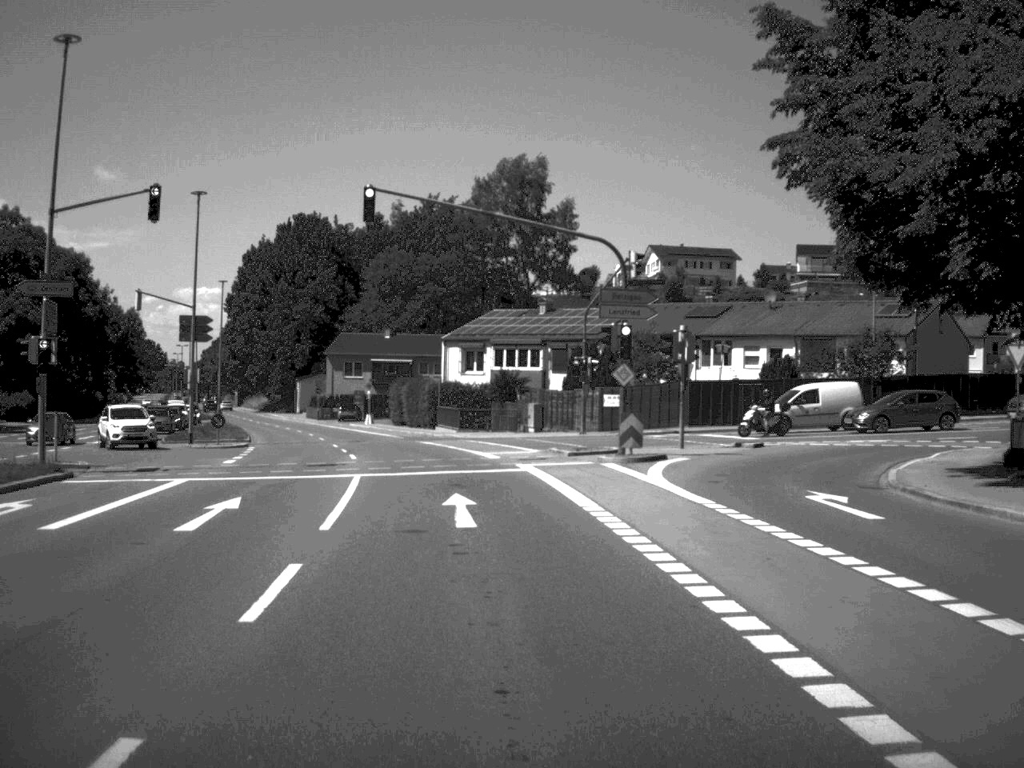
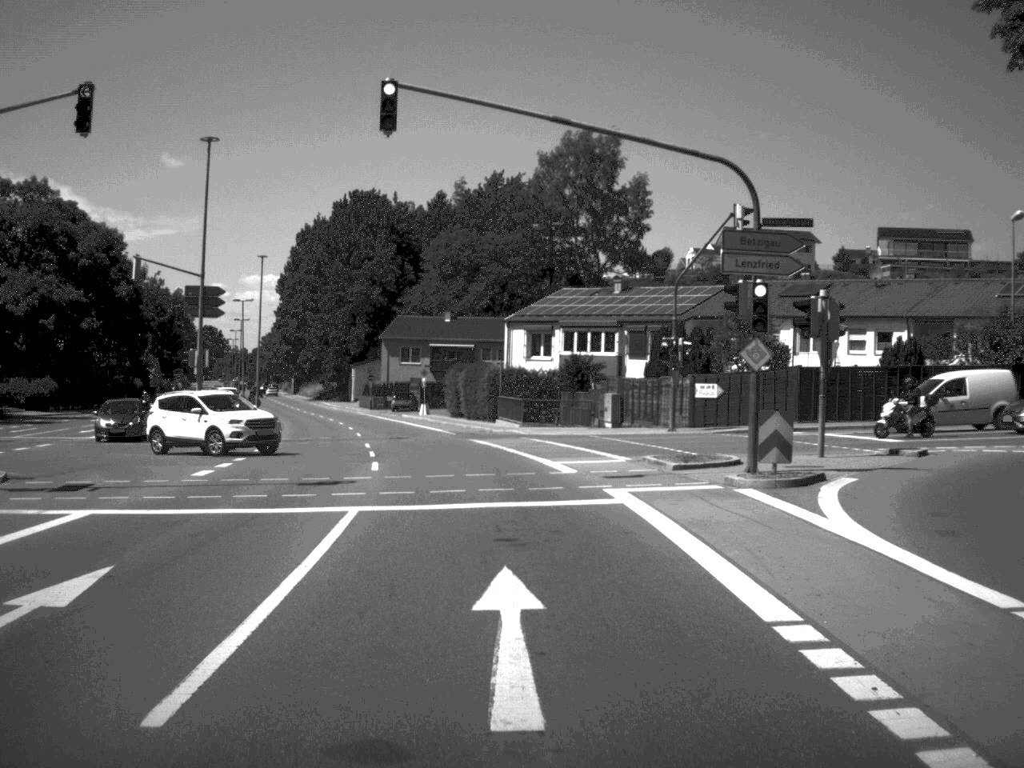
(-0.3, +9.0) m; -3°
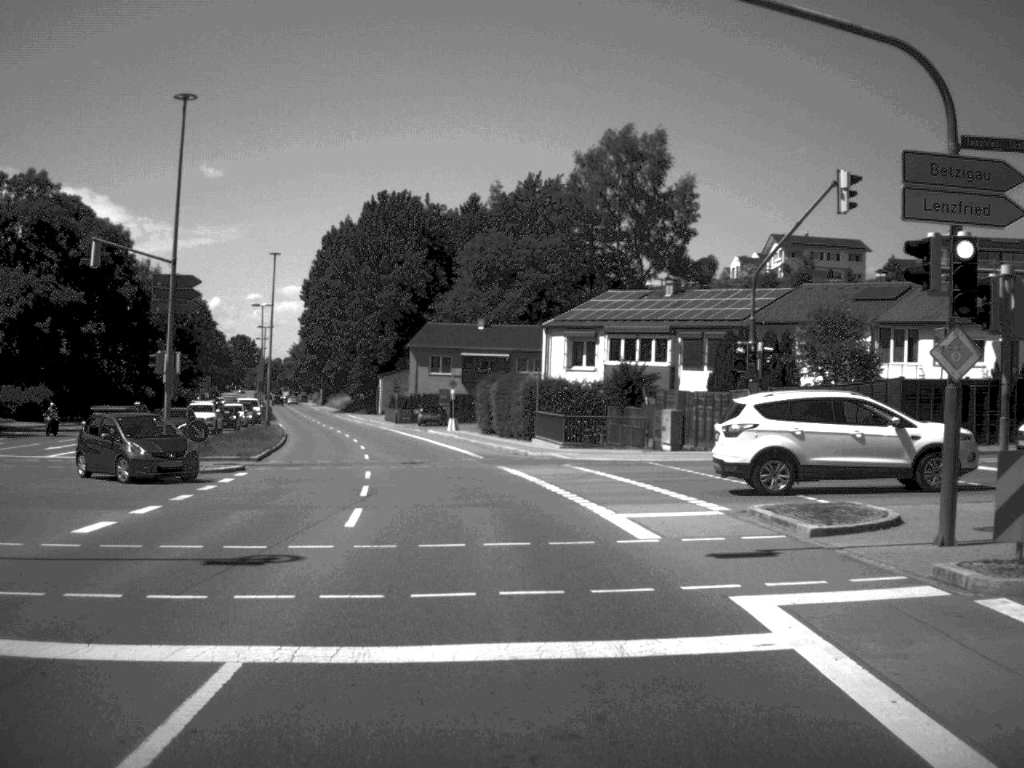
(-0.1, +8.1) m; -2°
